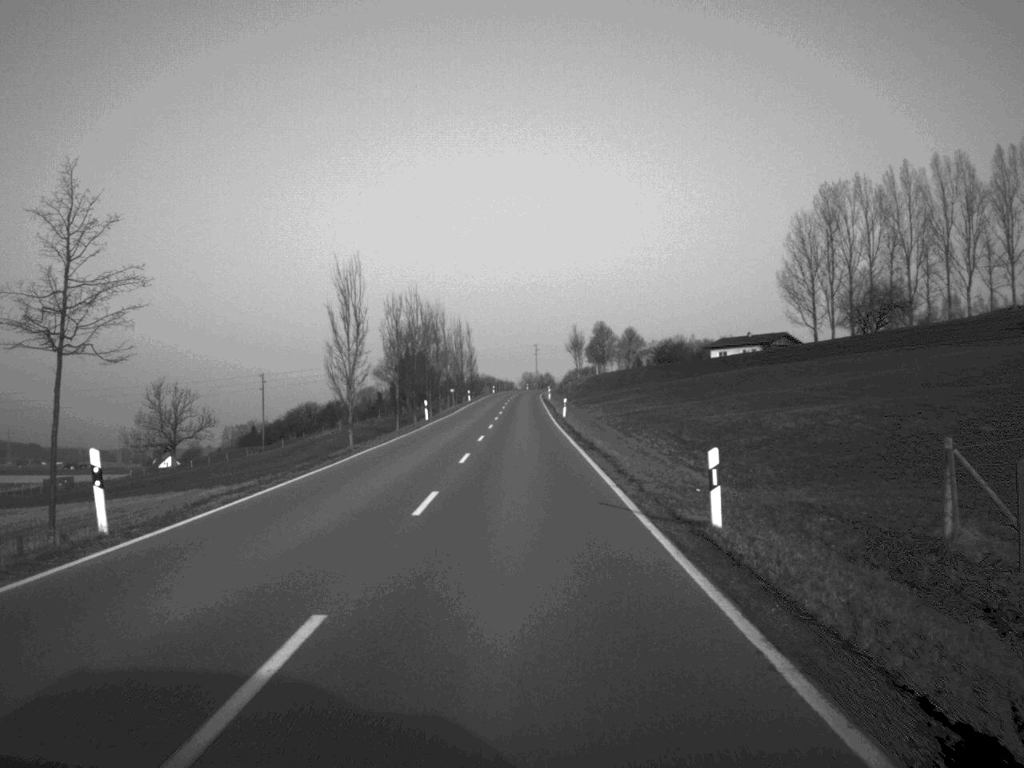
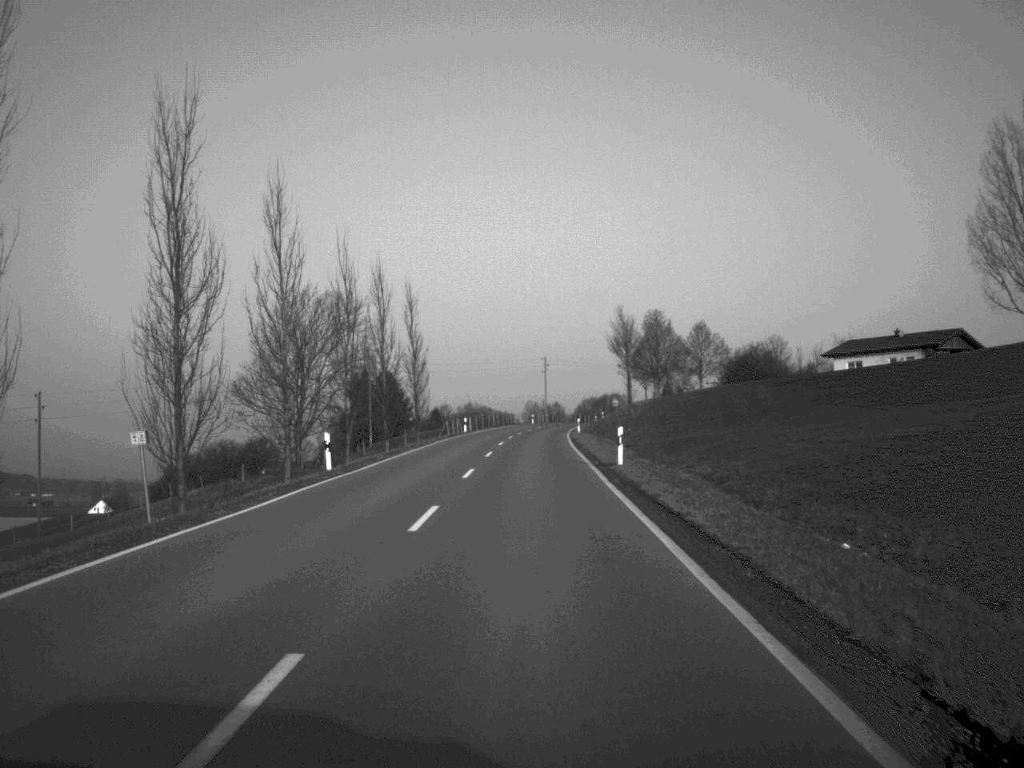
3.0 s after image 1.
(-0.1, +84.5) m; 0°
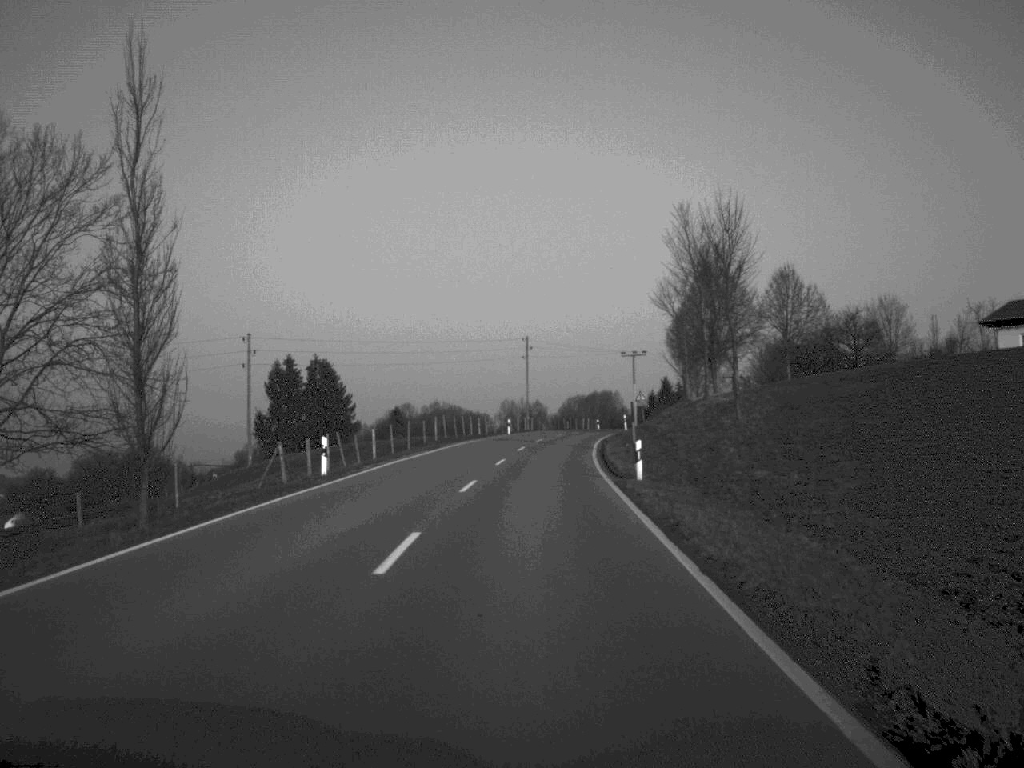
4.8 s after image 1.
(+0.3, +51.6) m; +1°
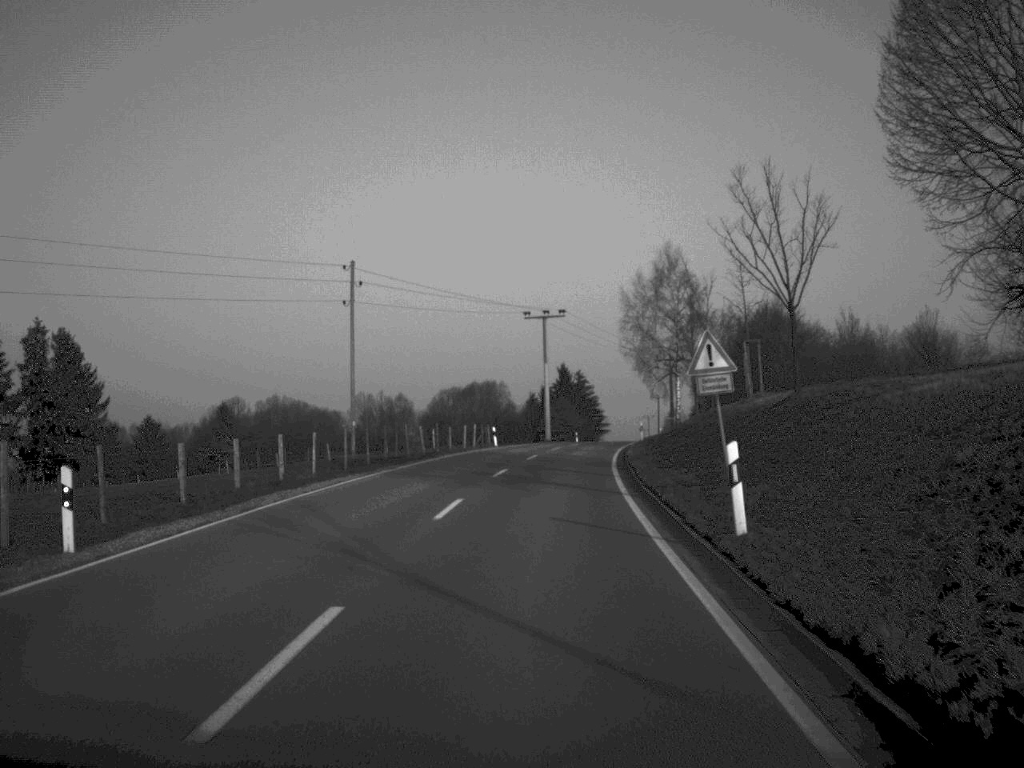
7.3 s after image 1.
(+2.6, +65.4) m; +6°
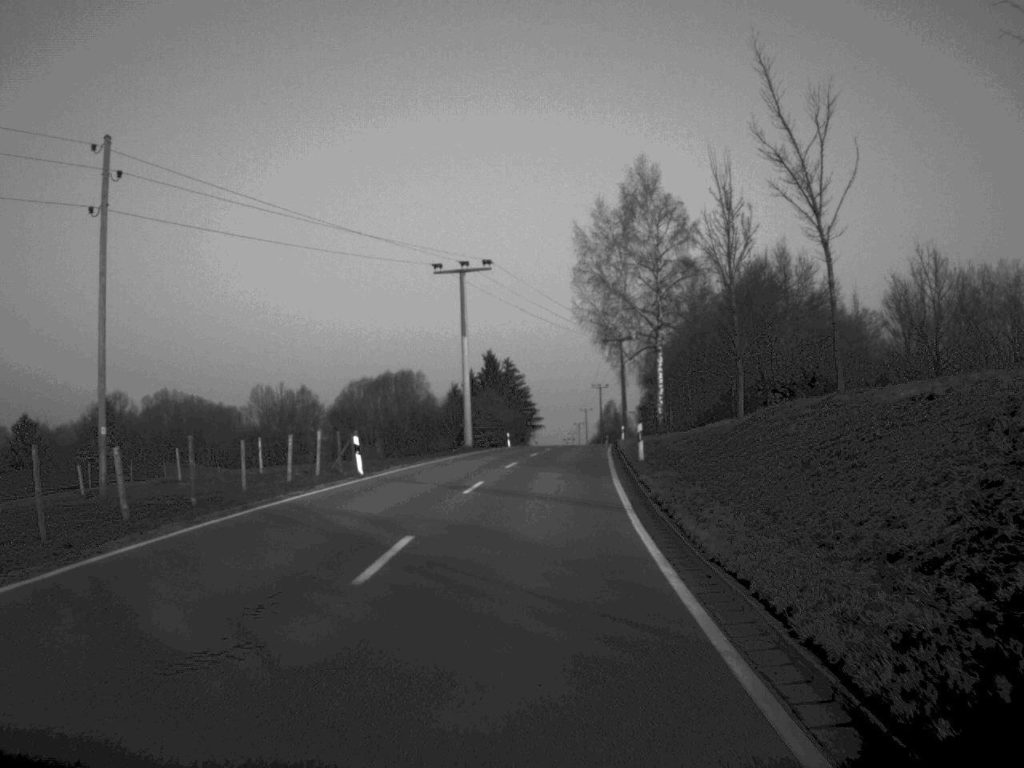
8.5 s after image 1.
(+0.9, +30.3) m; +3°
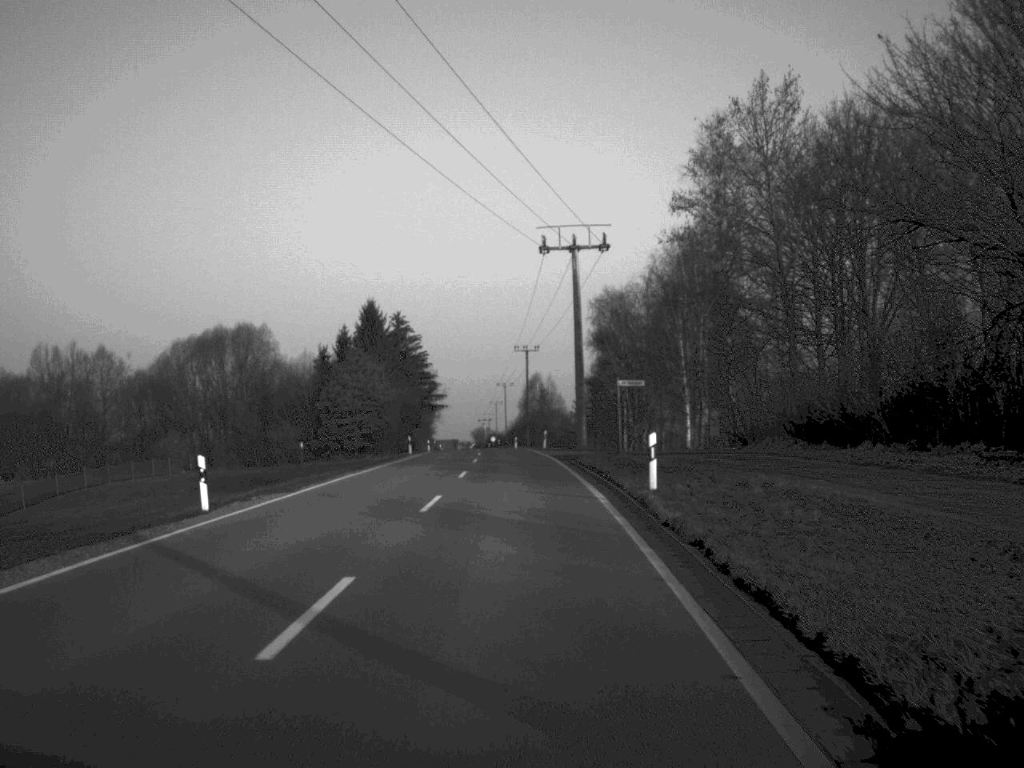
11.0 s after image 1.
(+2.8, +62.8) m; +4°
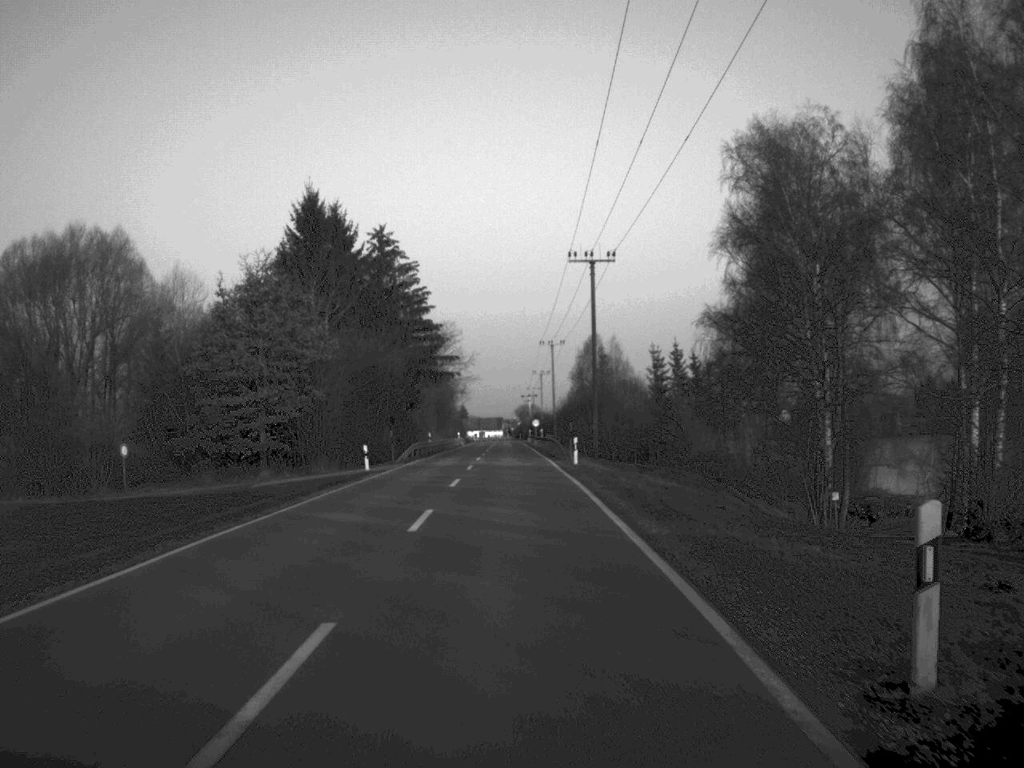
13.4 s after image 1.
(-0.9, +62.1) m; -2°
